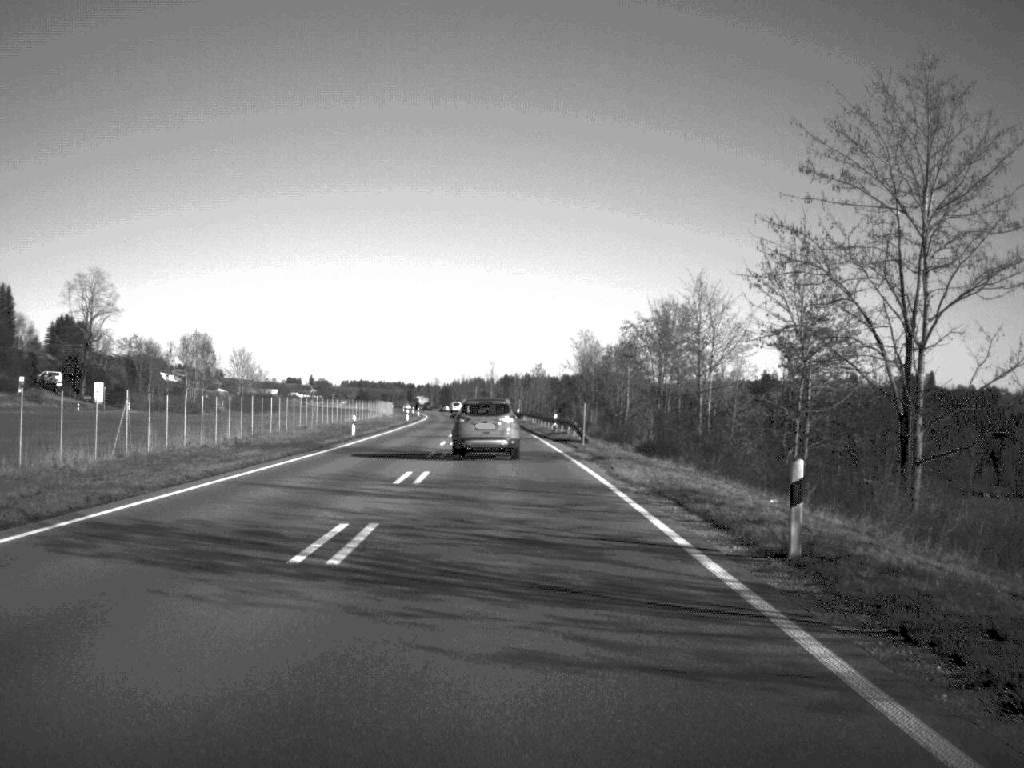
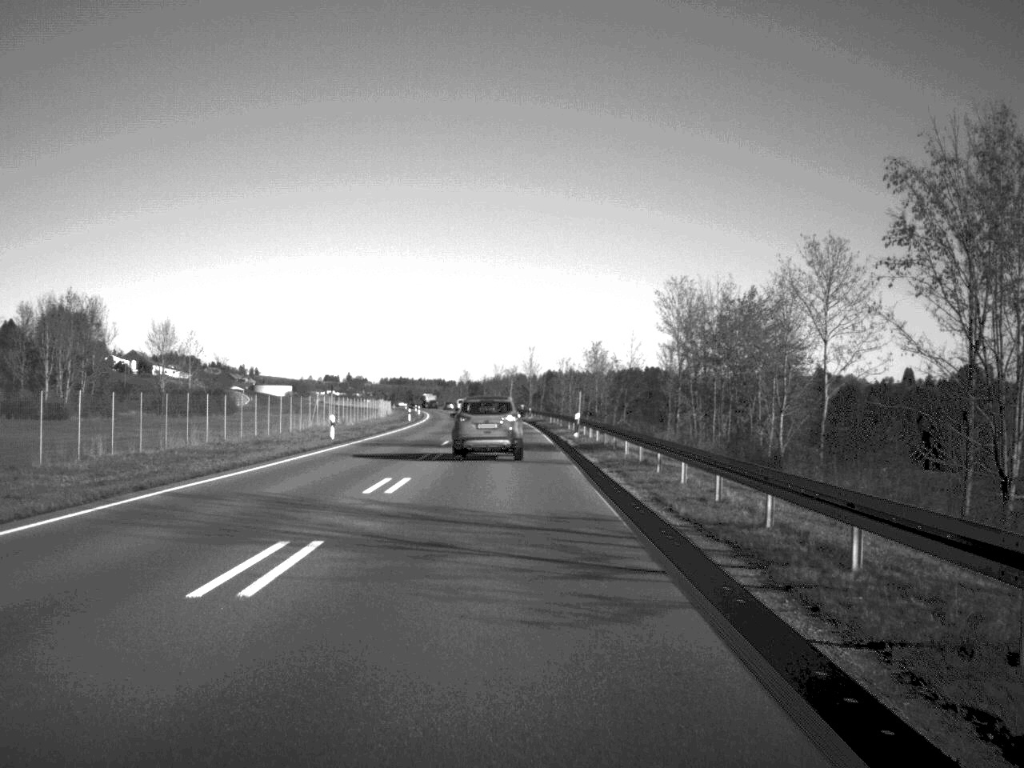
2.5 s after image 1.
(-1.0, +62.3) m; -2°
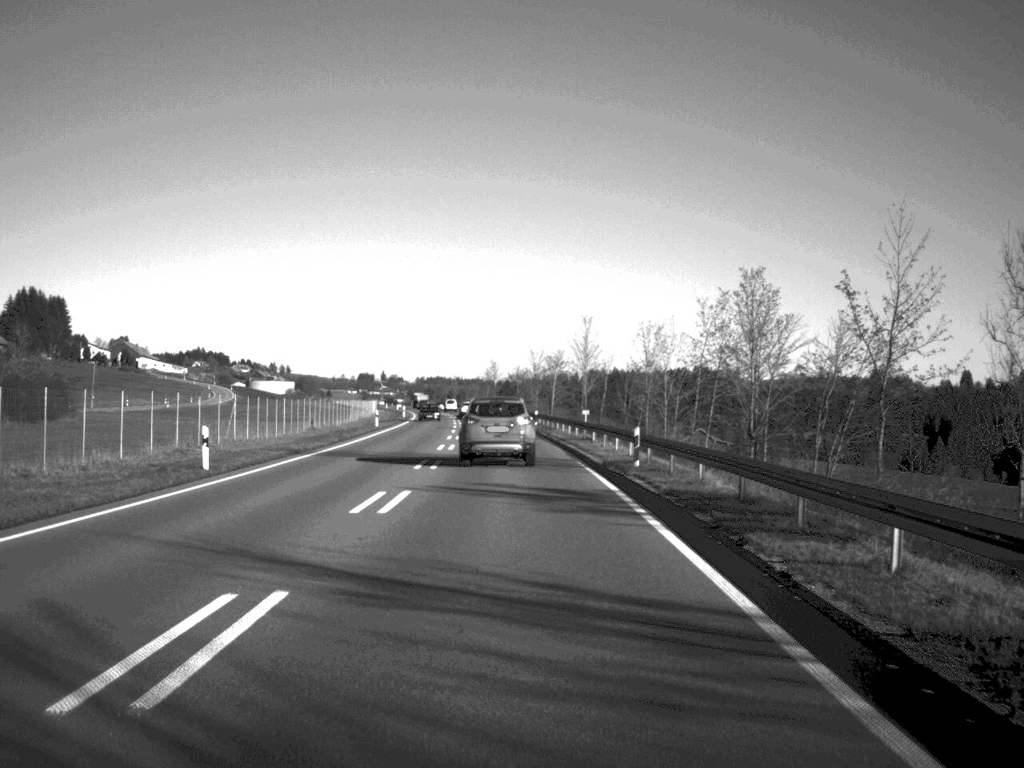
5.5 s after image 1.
(-1.2, +75.5) m; -2°
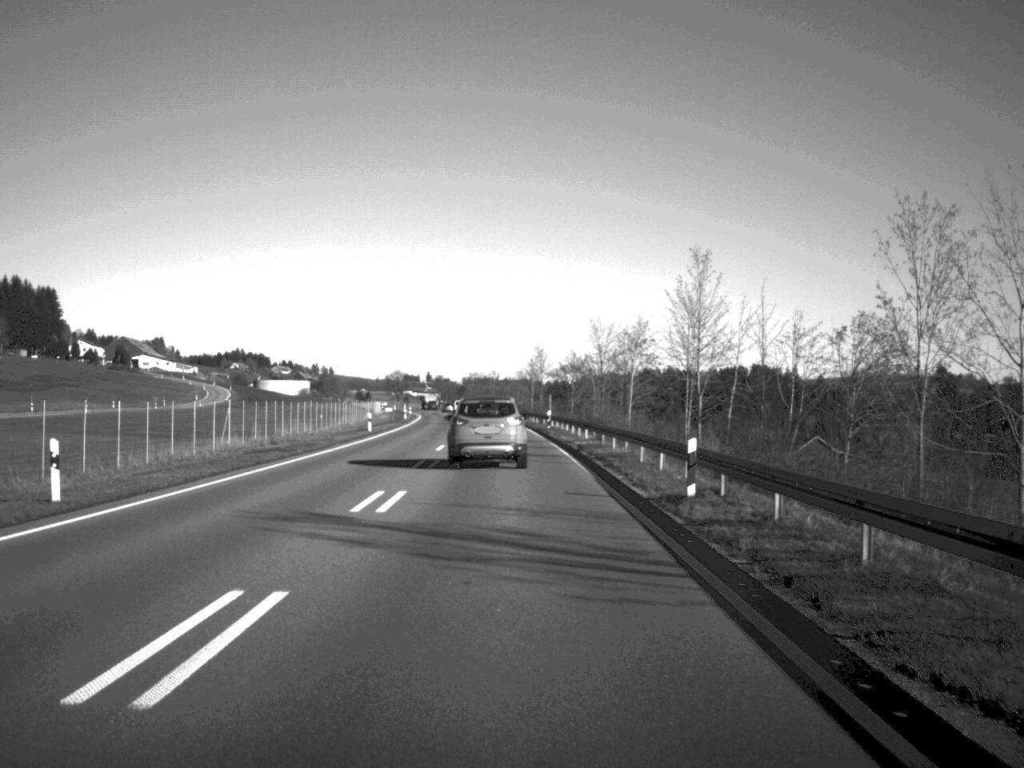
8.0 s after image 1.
(-1.1, +59.5) m; -2°
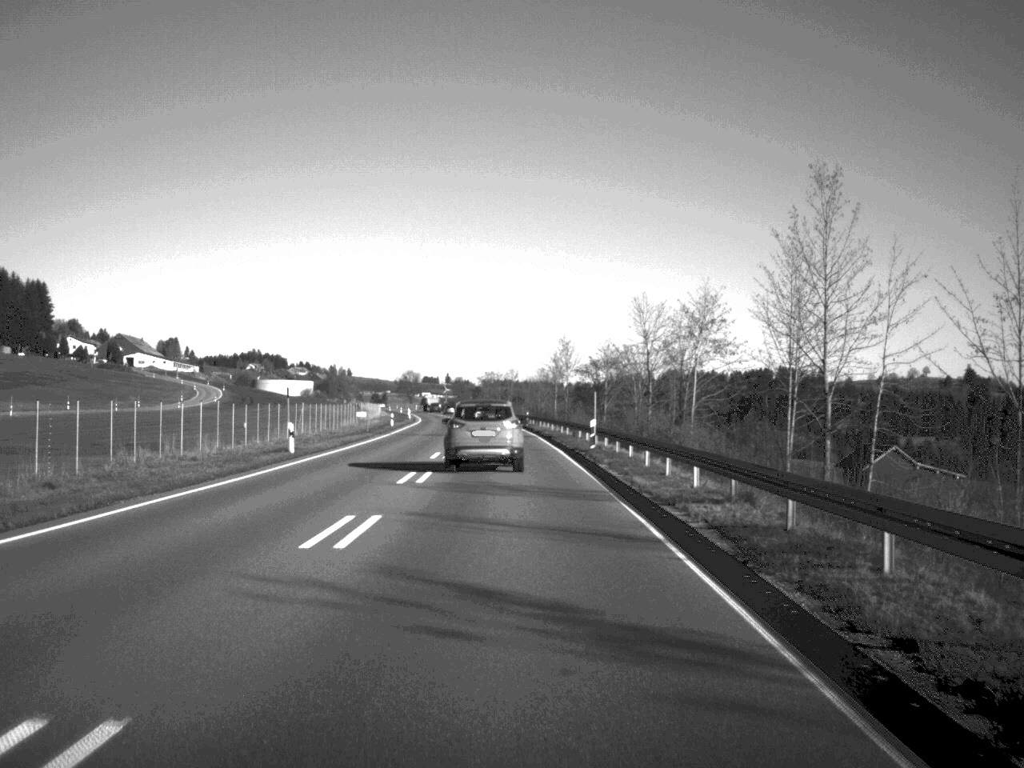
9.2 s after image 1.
(-0.2, +28.3) m; -1°
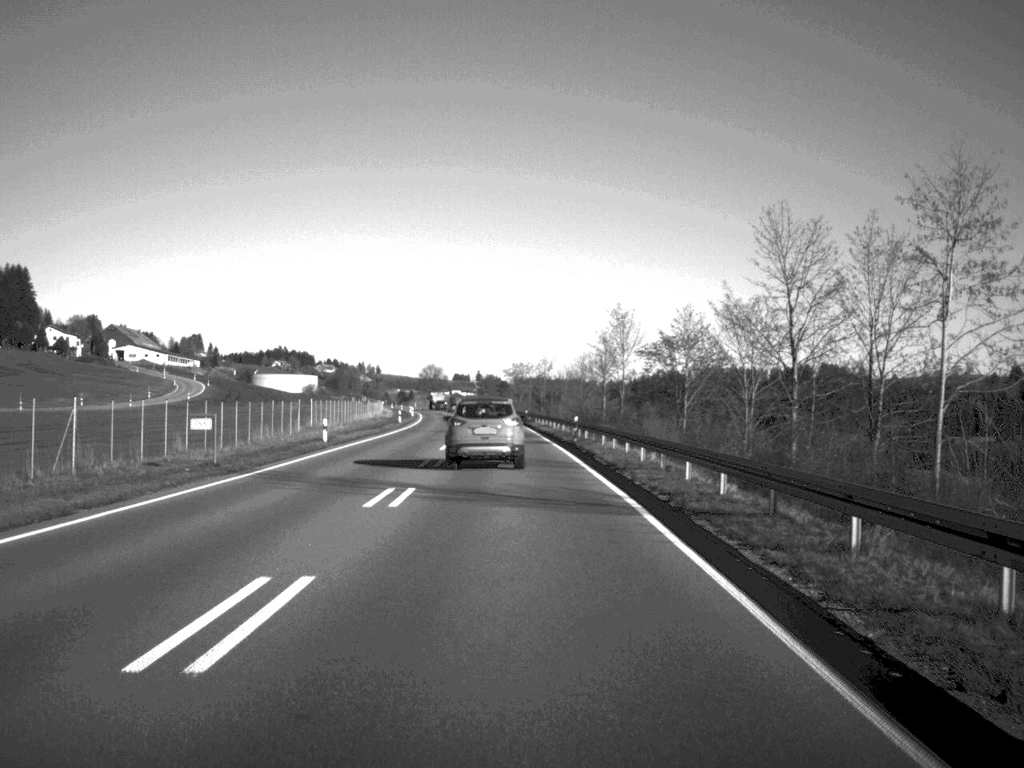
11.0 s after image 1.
(-0.5, +42.4) m; -1°
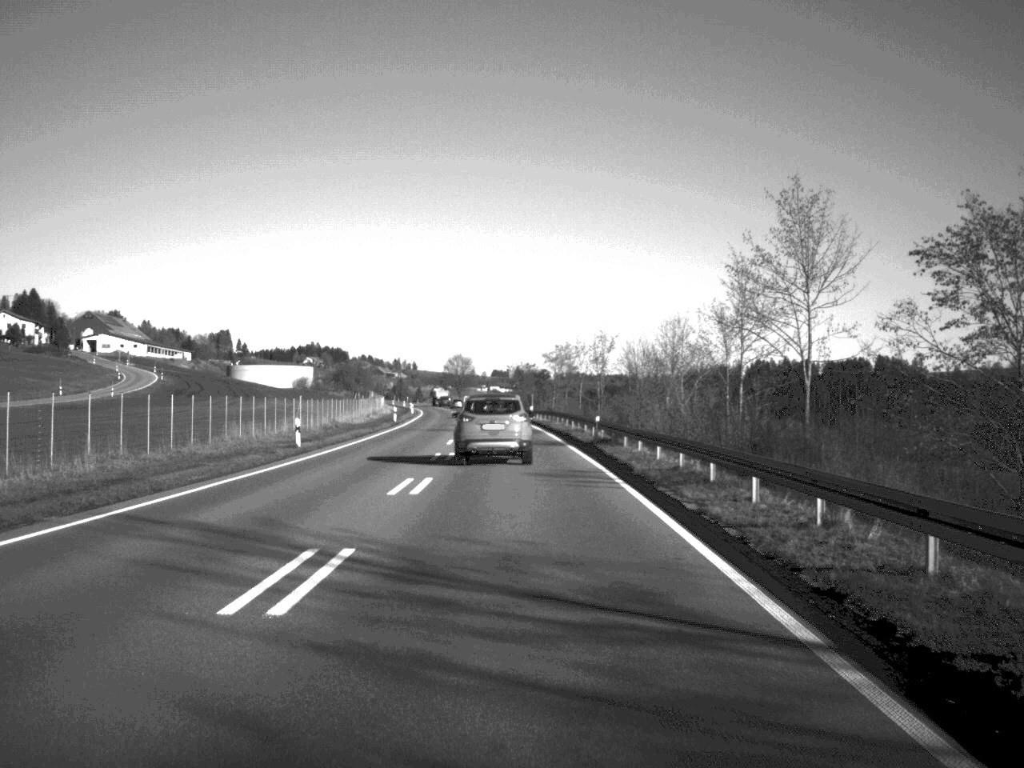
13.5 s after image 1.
(-0.9, +57.8) m; -2°
